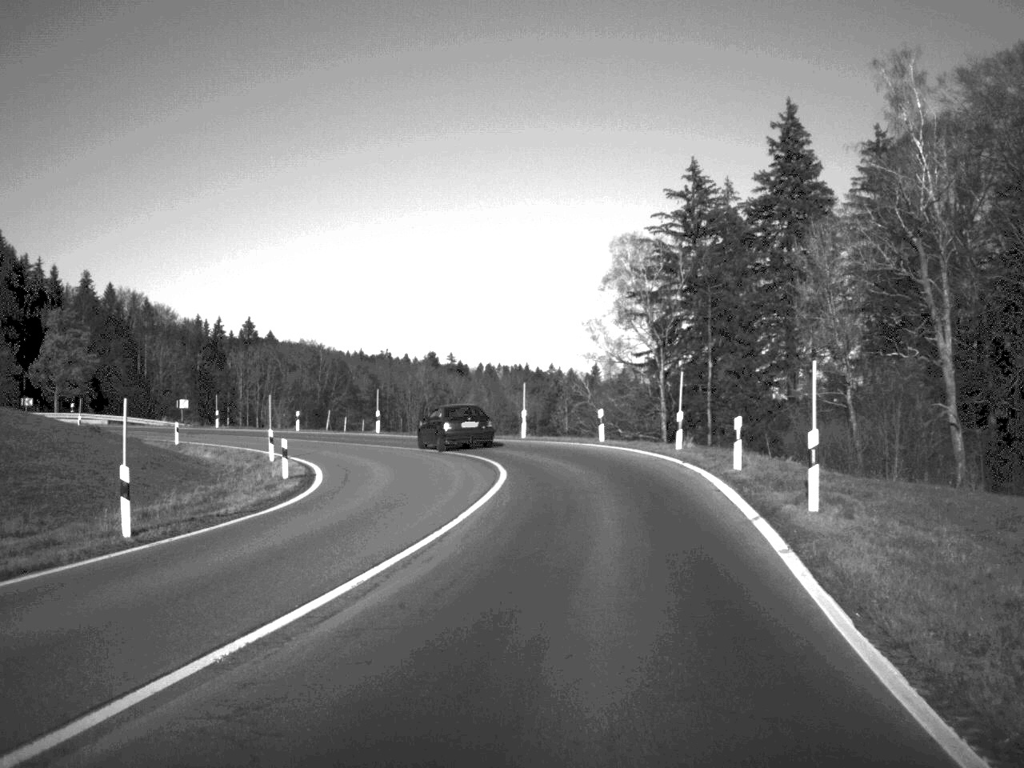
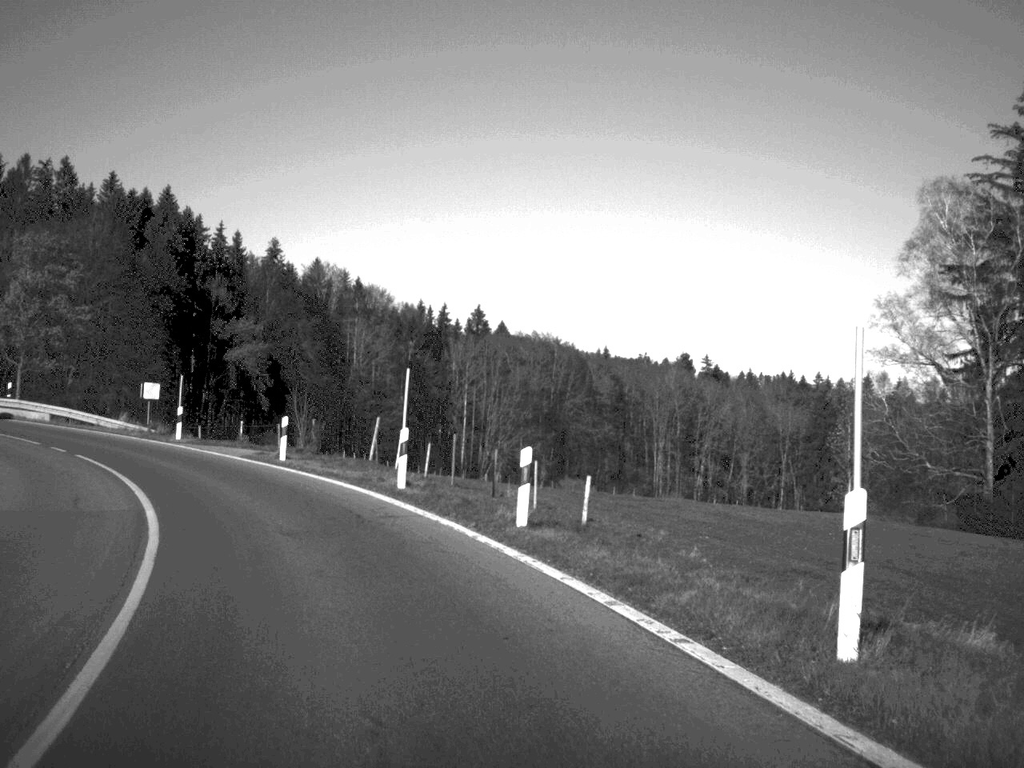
(-0.4, +37.9) m; -12°
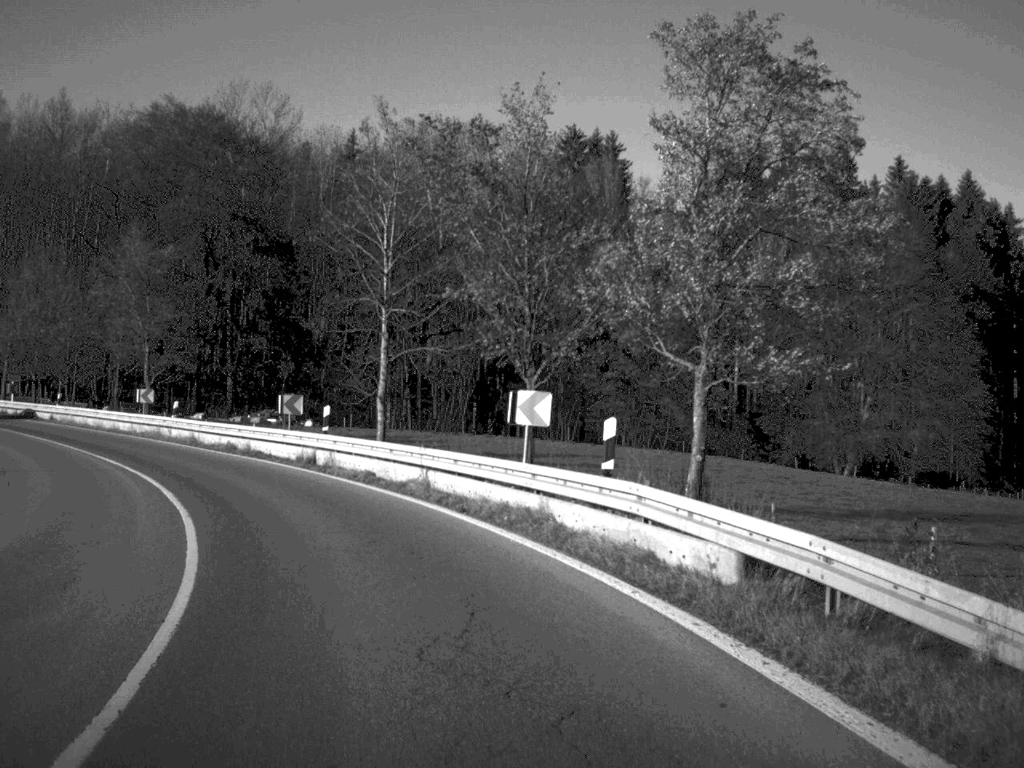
(-11.8, +35.2) m; -36°
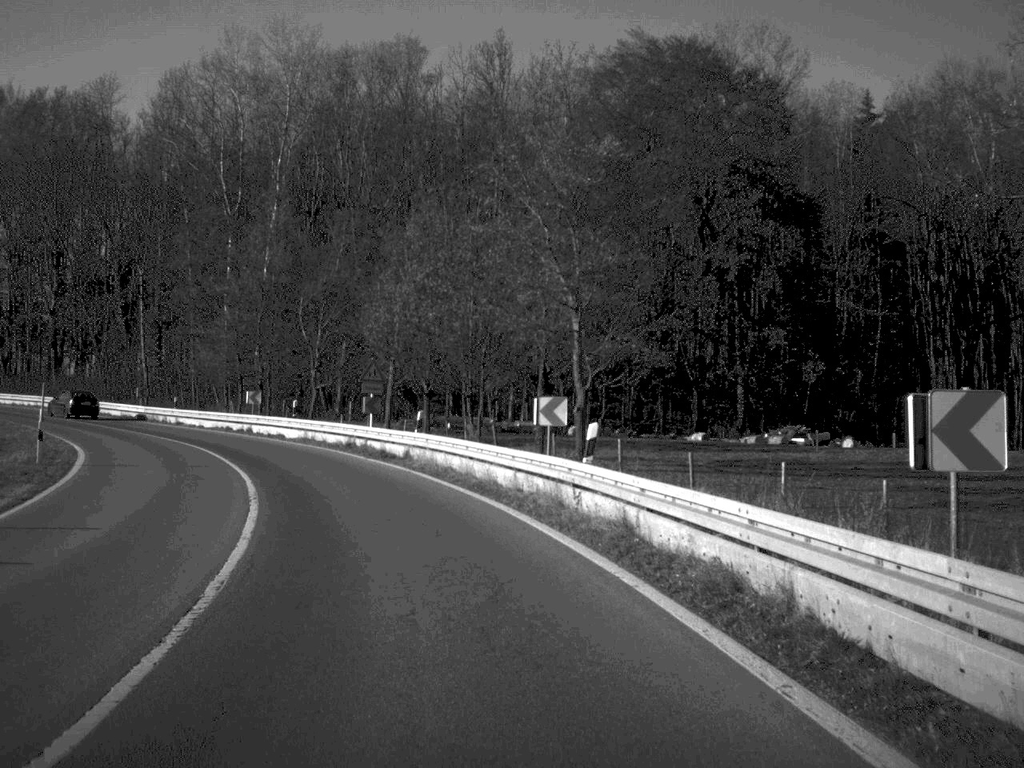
(-5.1, +25.0) m; -23°
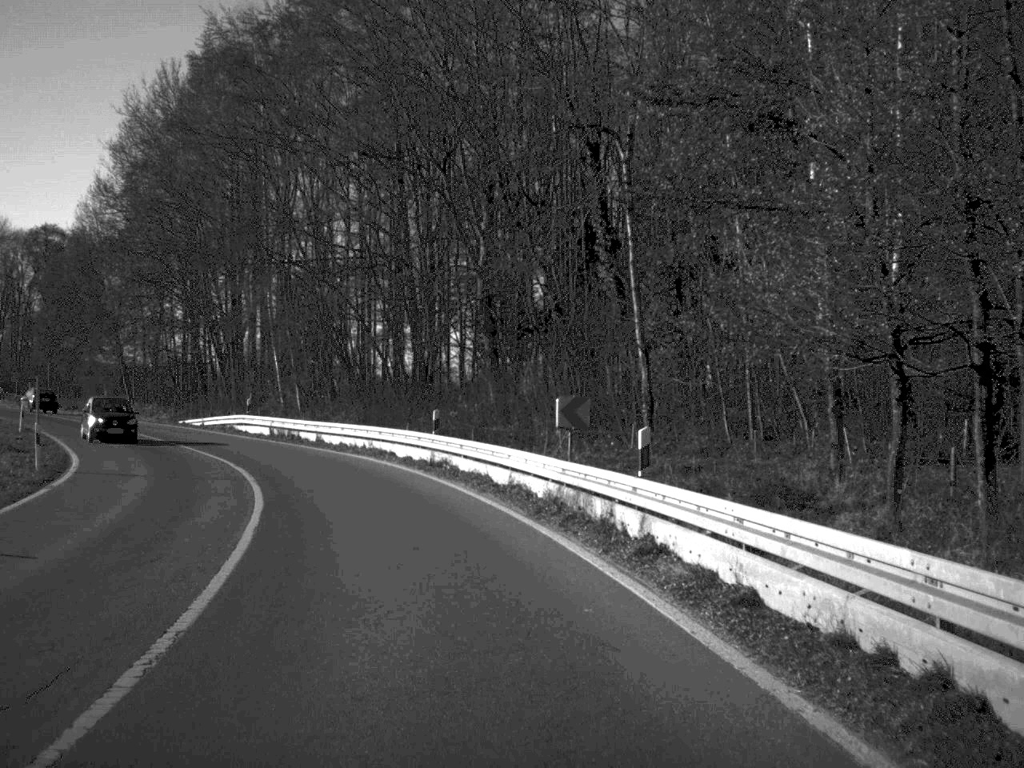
(-10.6, +44.8) m; -26°
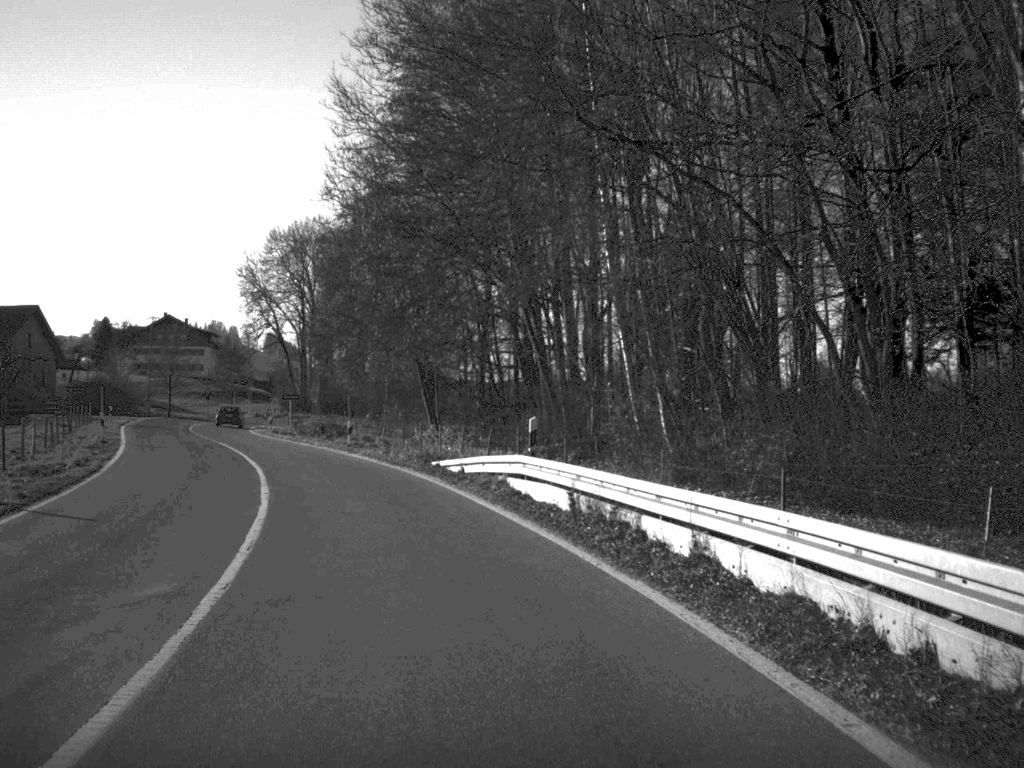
(-4.2, +28.0) m; -17°
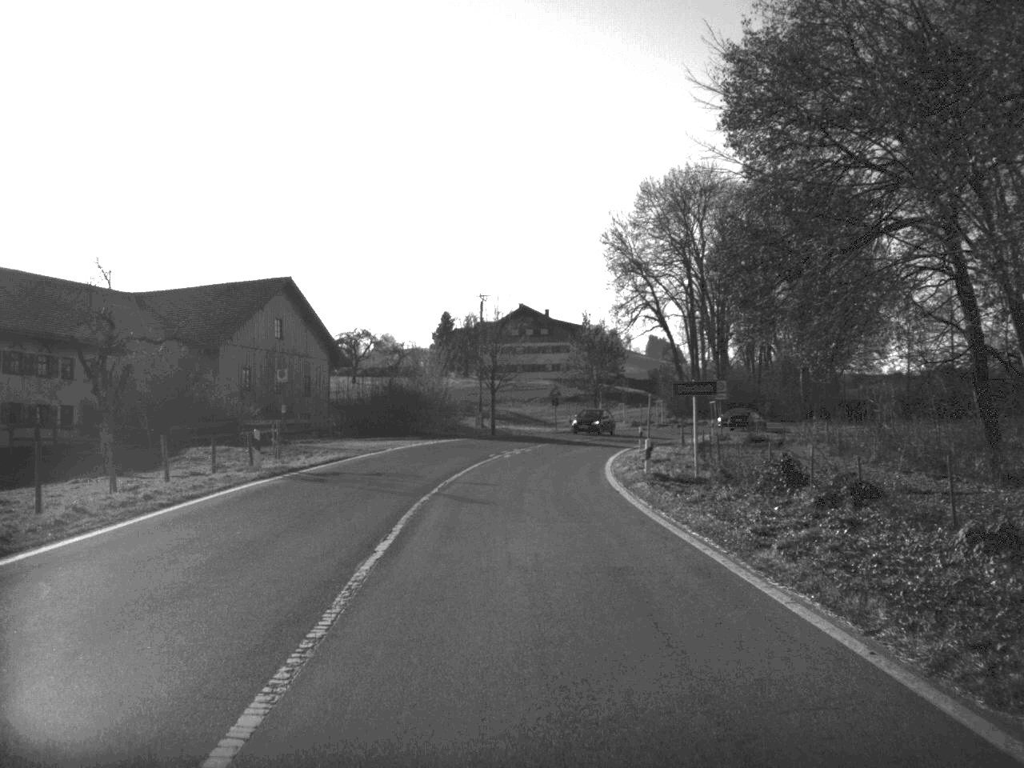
(-7.5, +40.4) m; -17°
